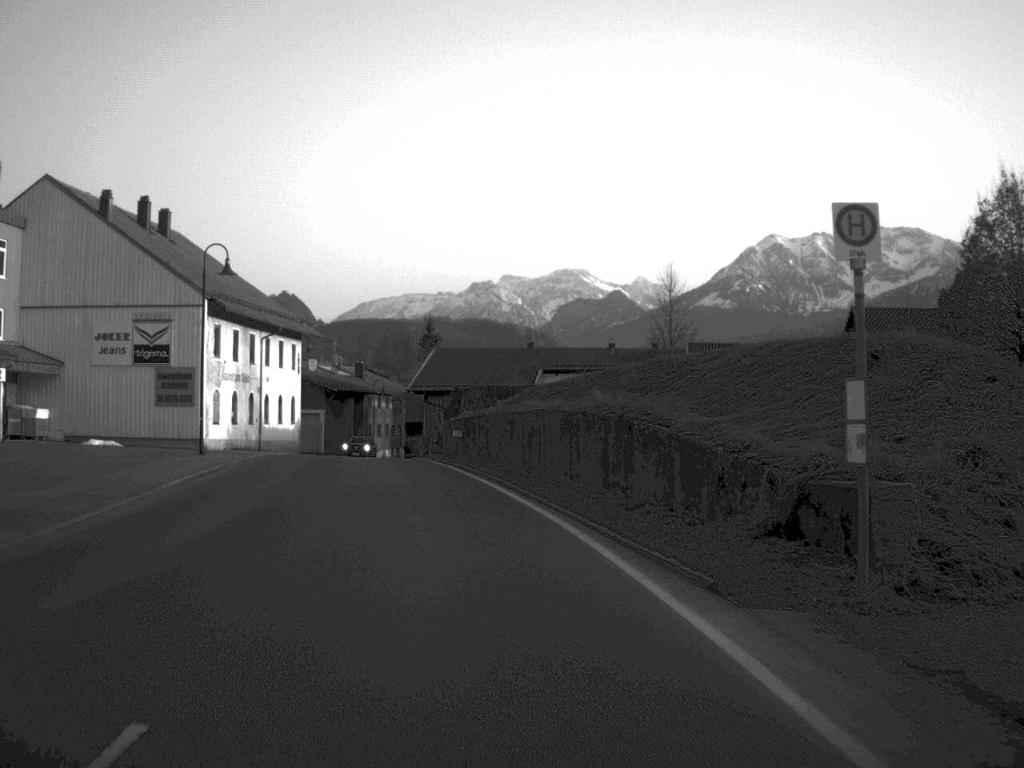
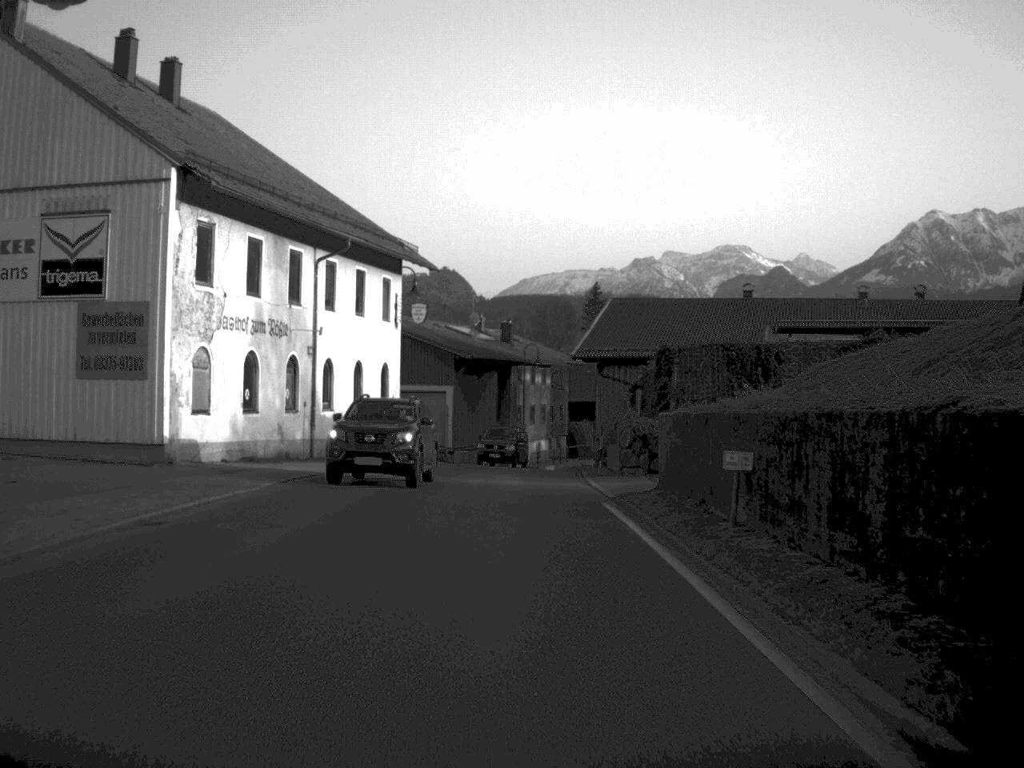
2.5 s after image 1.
(-2.6, +29.9) m; -7°
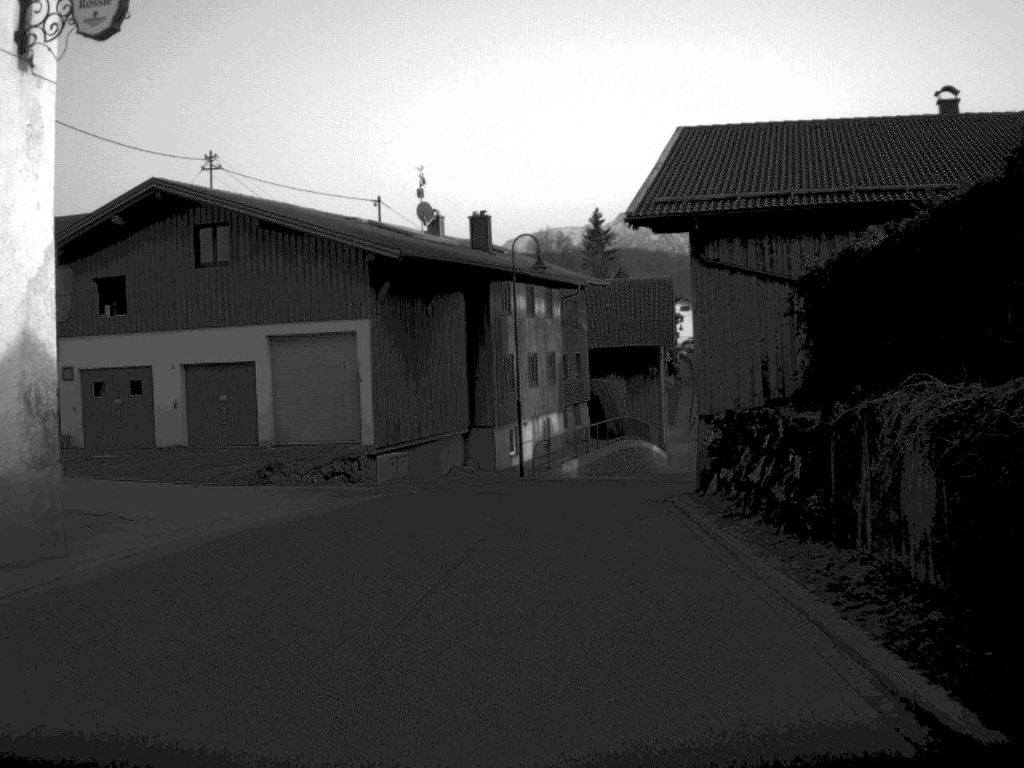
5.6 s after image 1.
(-0.1, +35.8) m; 0°
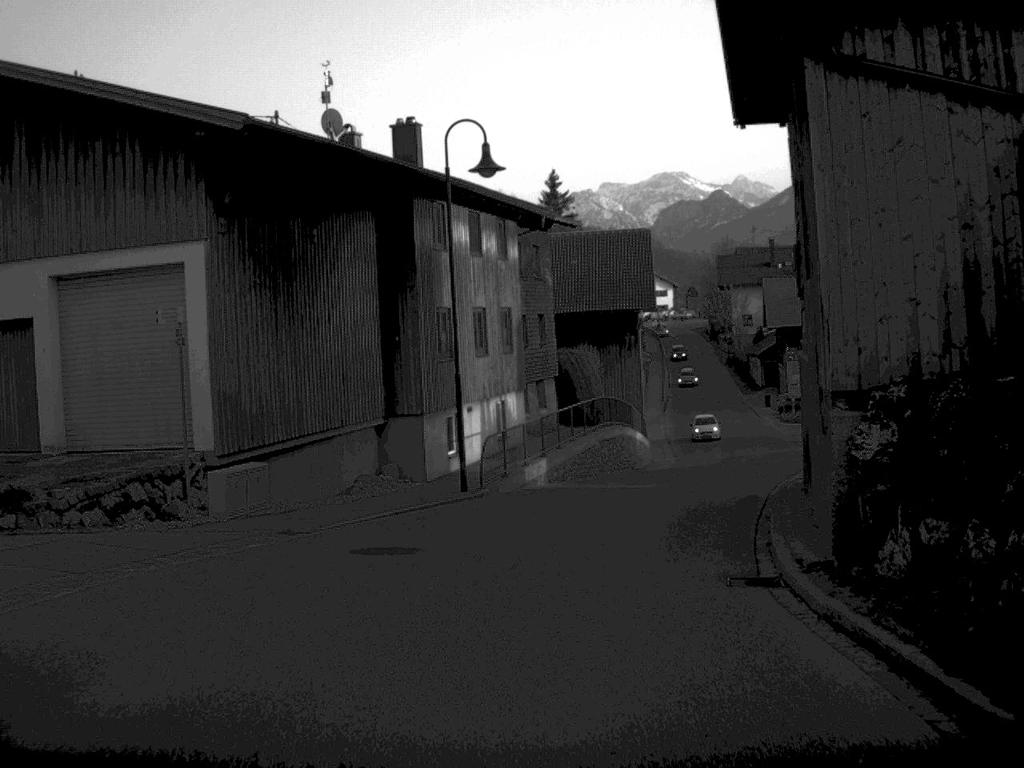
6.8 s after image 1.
(+0.2, +13.6) m; +2°
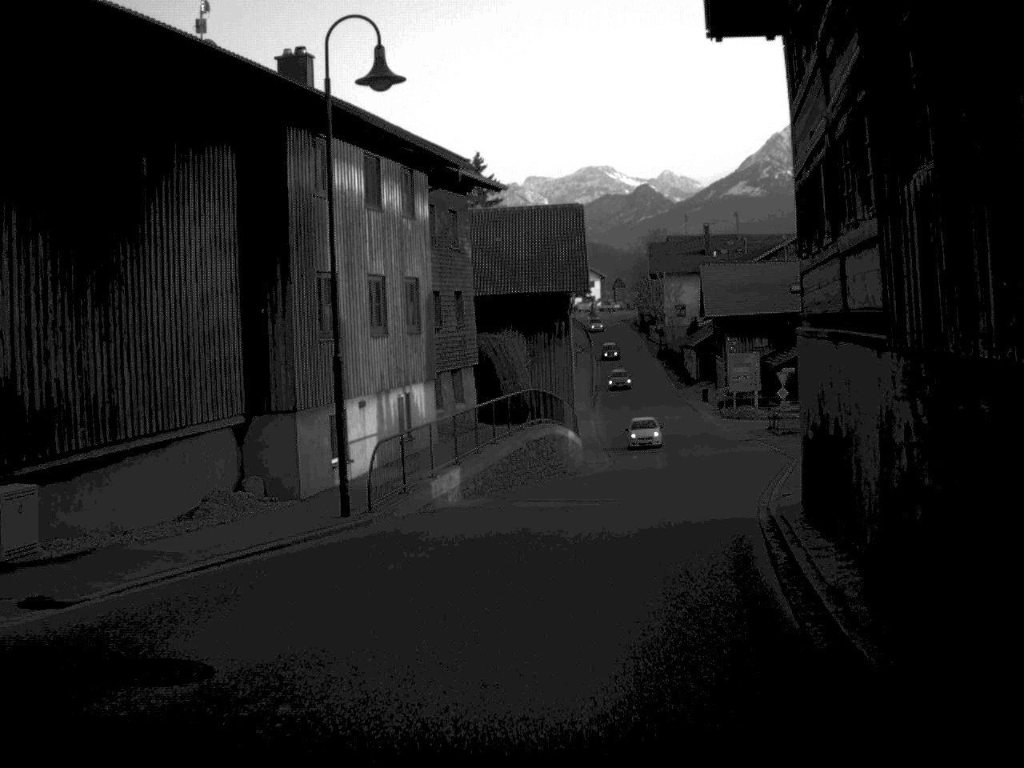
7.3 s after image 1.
(+0.2, +6.7) m; +4°
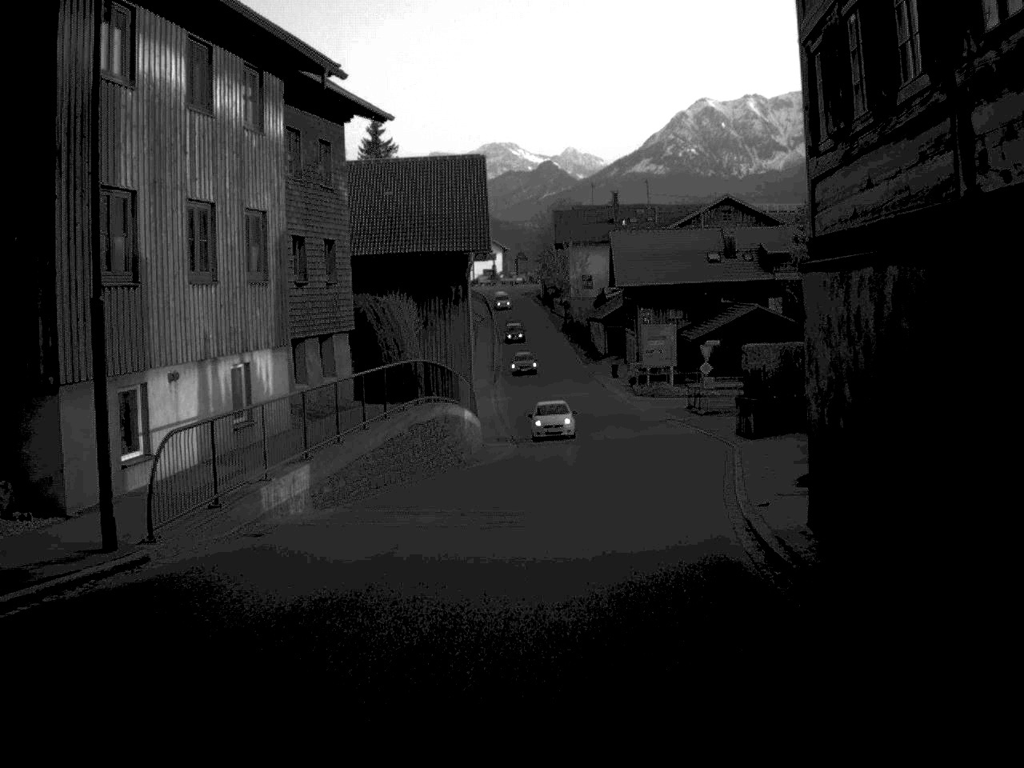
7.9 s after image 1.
(+0.3, +6.7) m; +4°
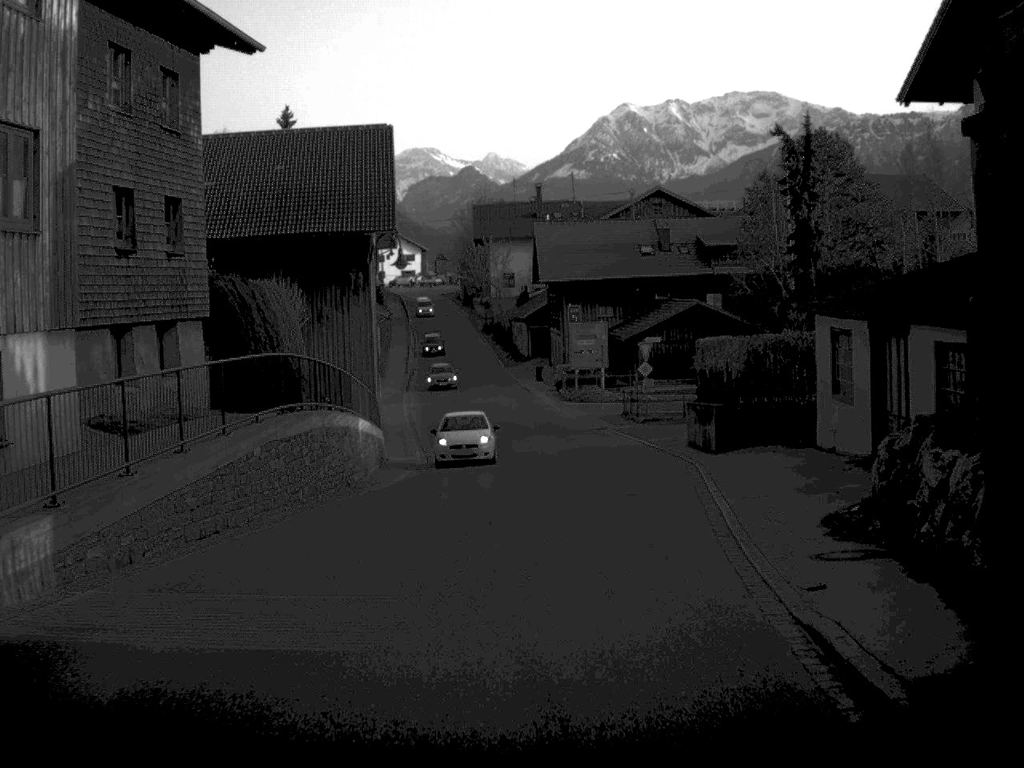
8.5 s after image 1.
(+0.2, +7.1) m; +4°
